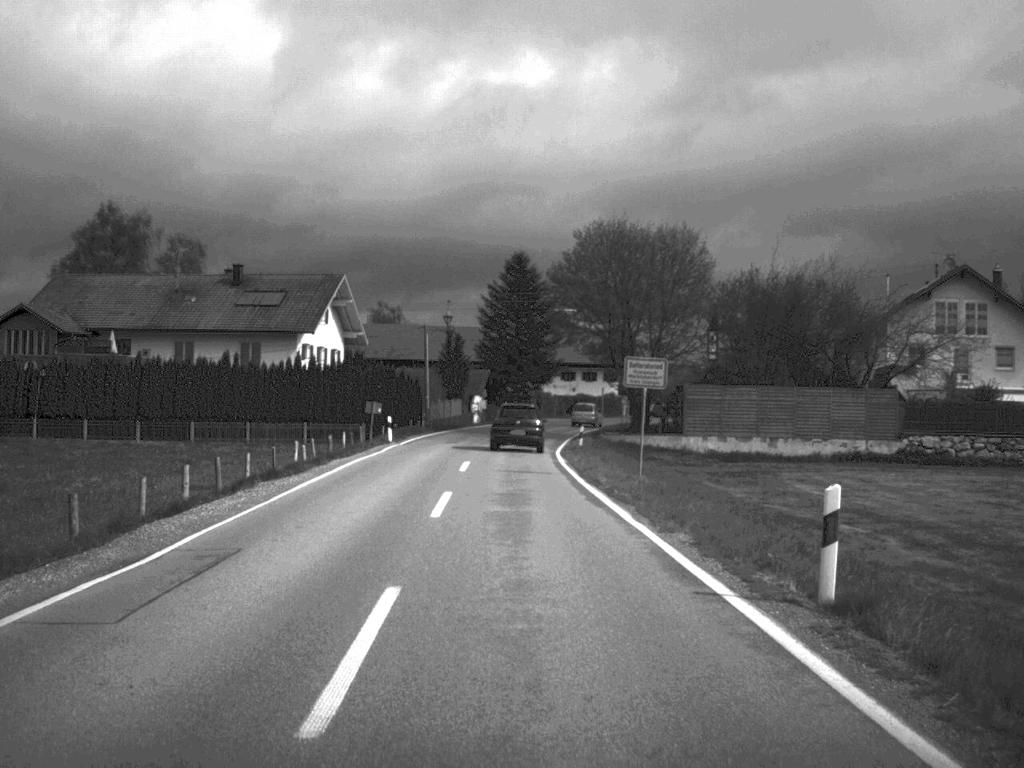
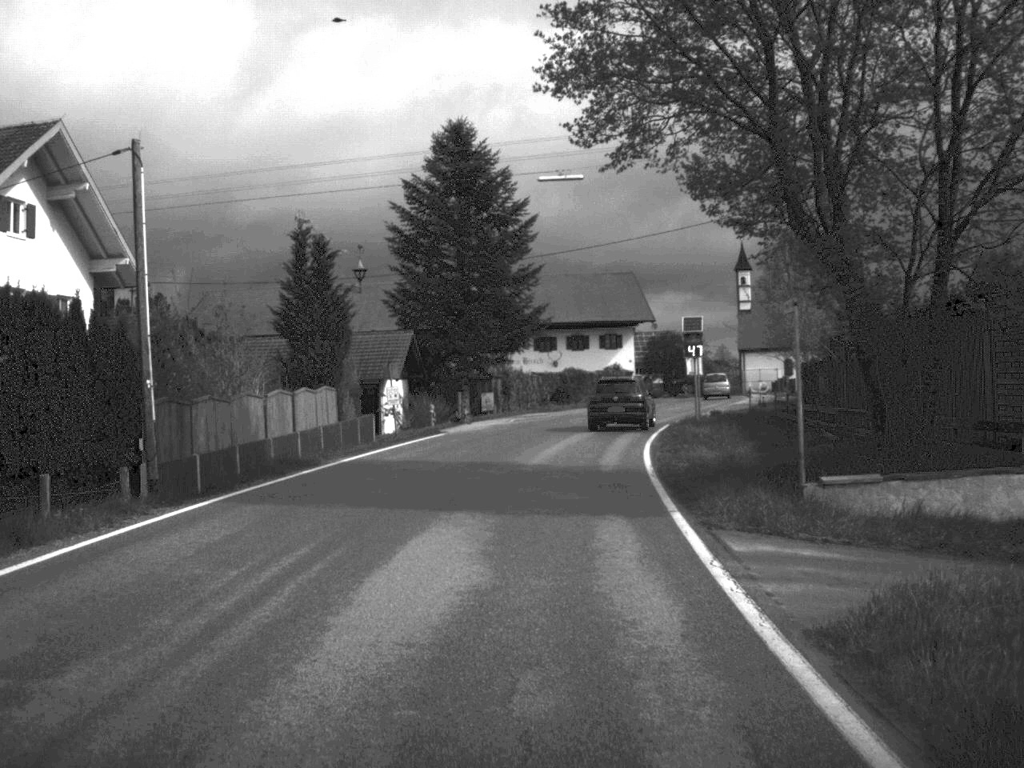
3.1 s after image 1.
(-0.2, +46.7) m; +2°
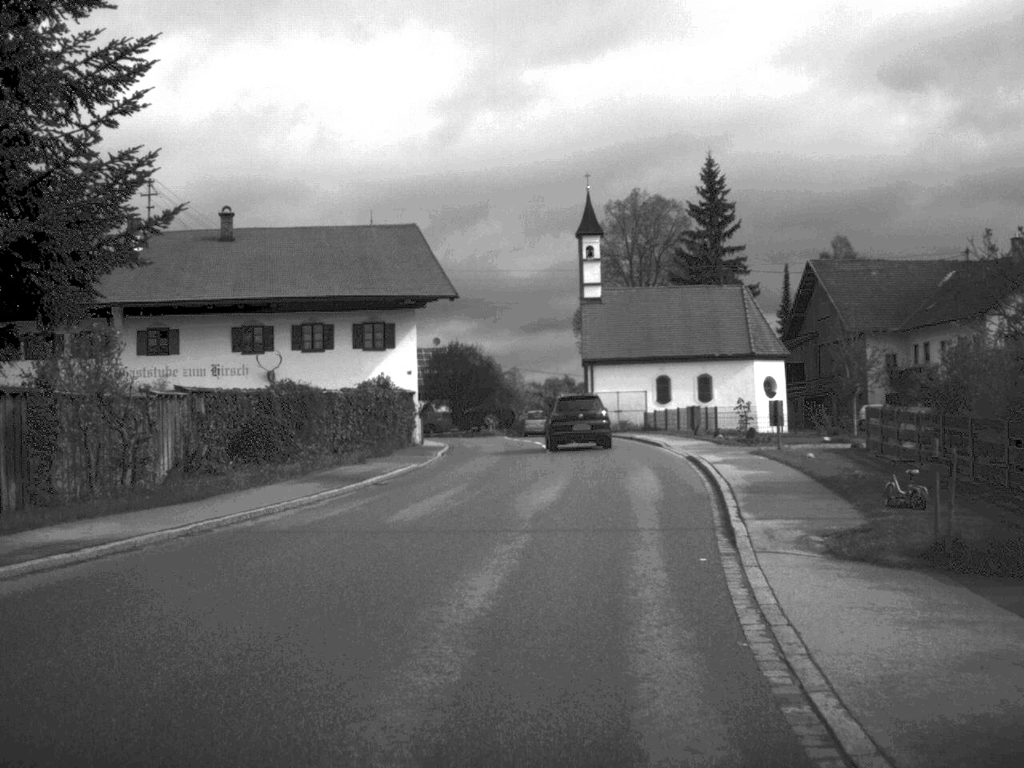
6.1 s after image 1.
(+2.8, +40.2) m; +10°
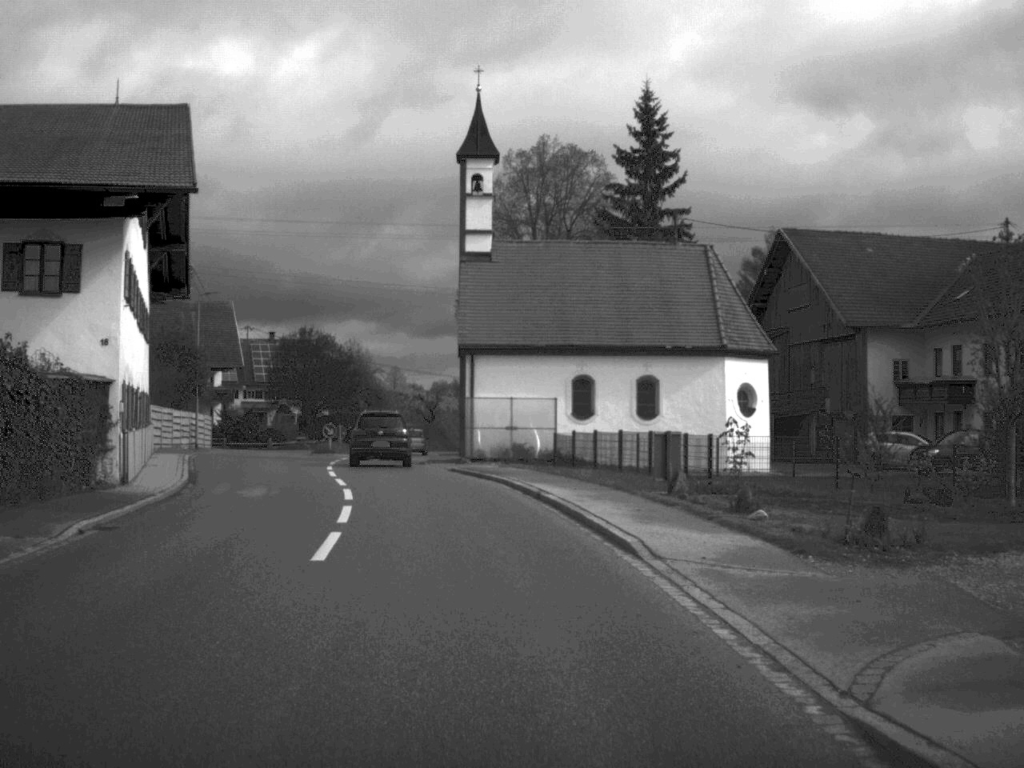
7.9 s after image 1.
(+1.5, +23.6) m; +4°
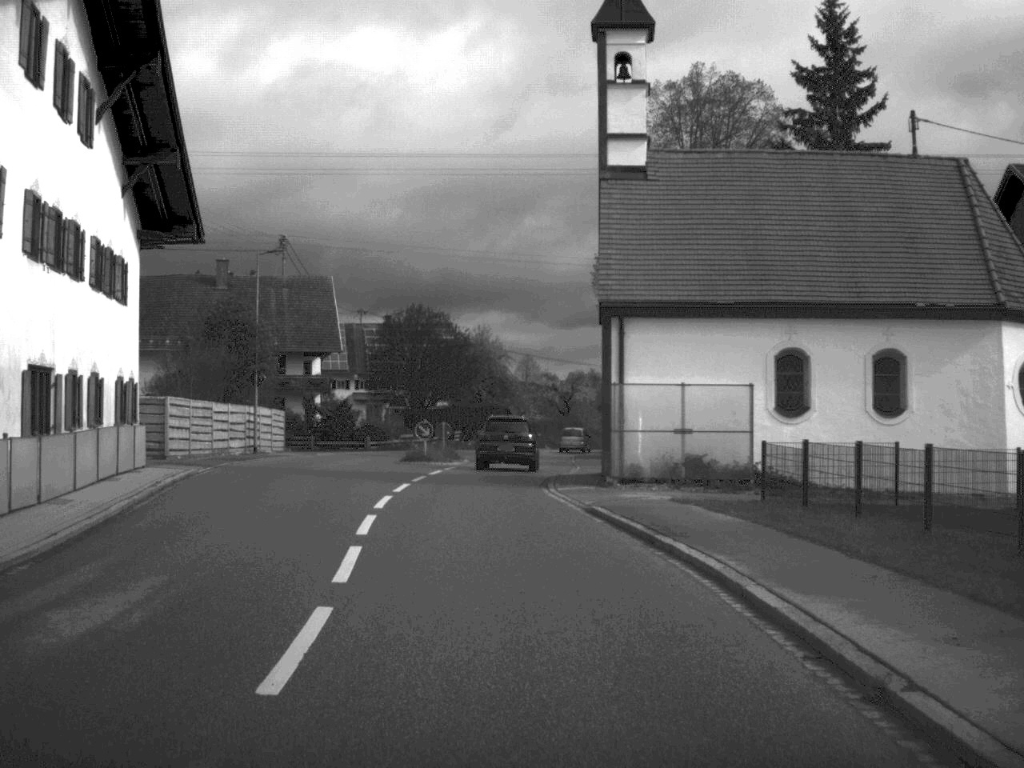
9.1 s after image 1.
(-0.8, +14.9) m; -6°
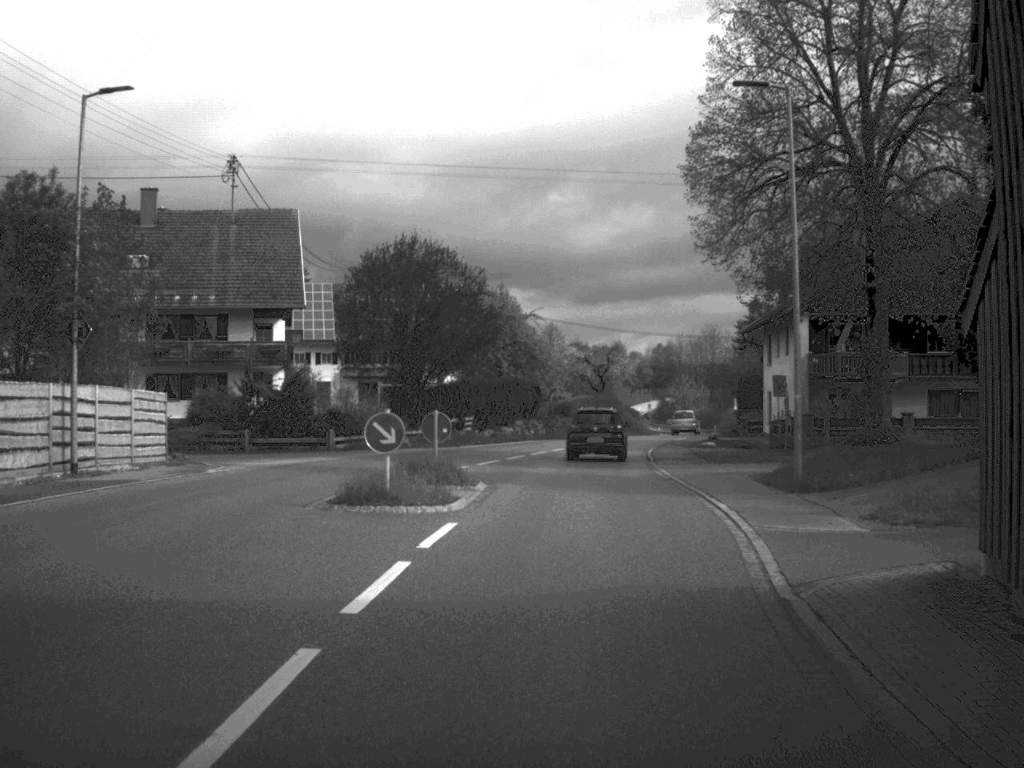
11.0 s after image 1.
(-1.0, +23.7) m; 0°
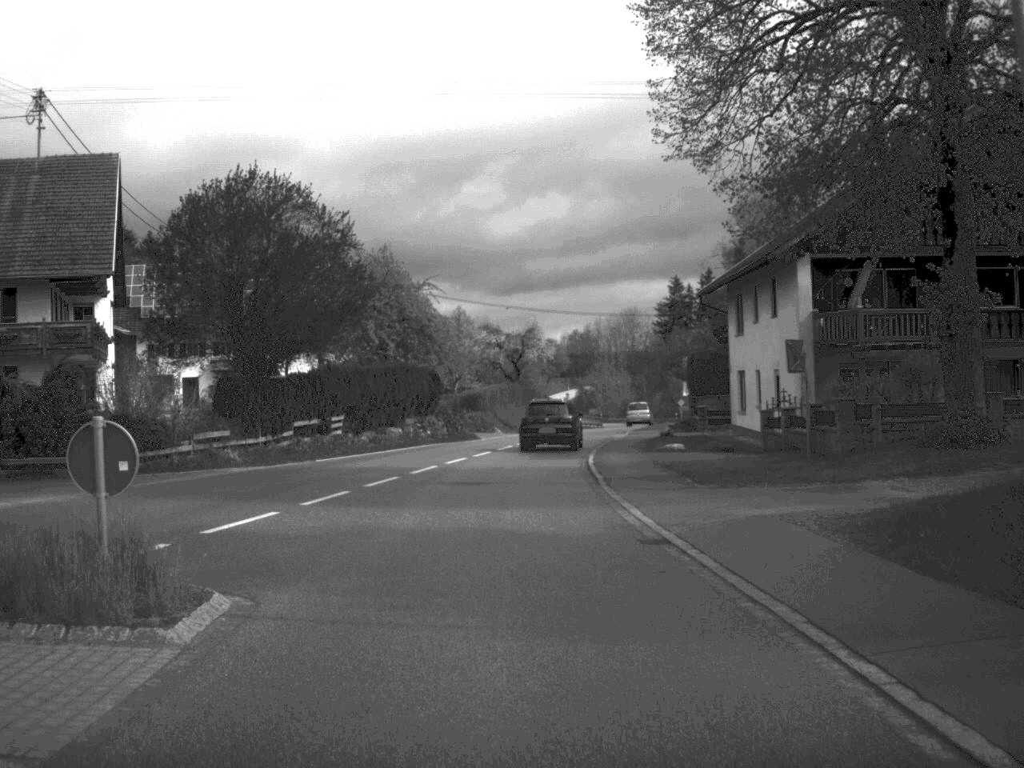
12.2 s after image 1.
(+0.7, +15.3) m; +3°
